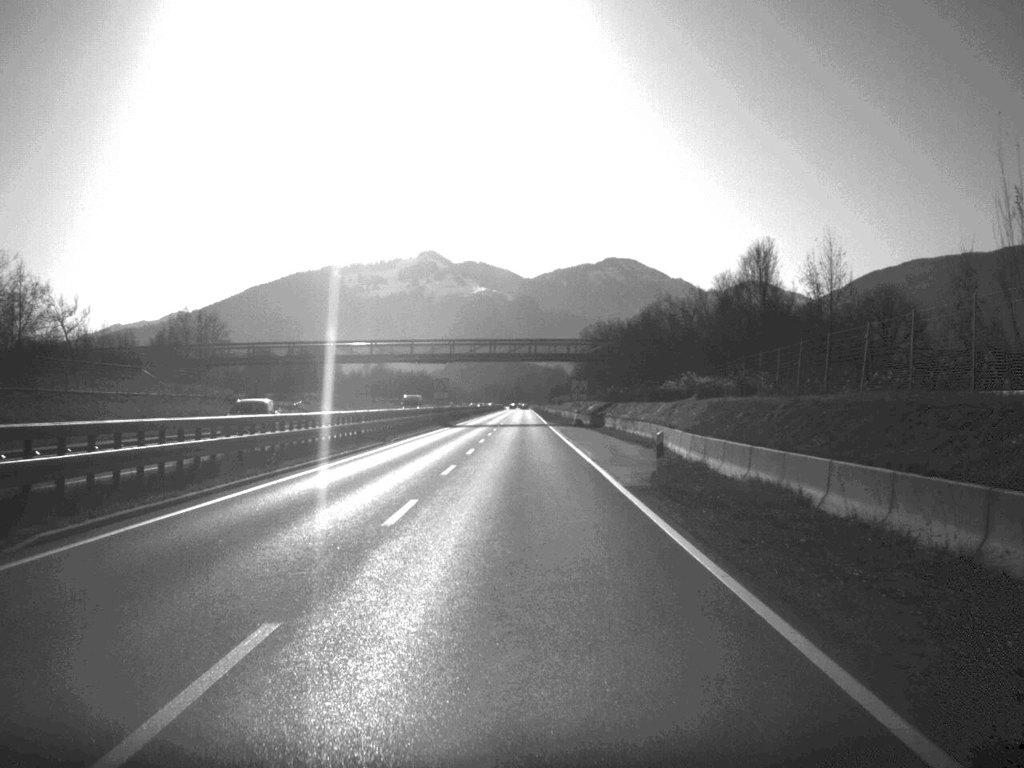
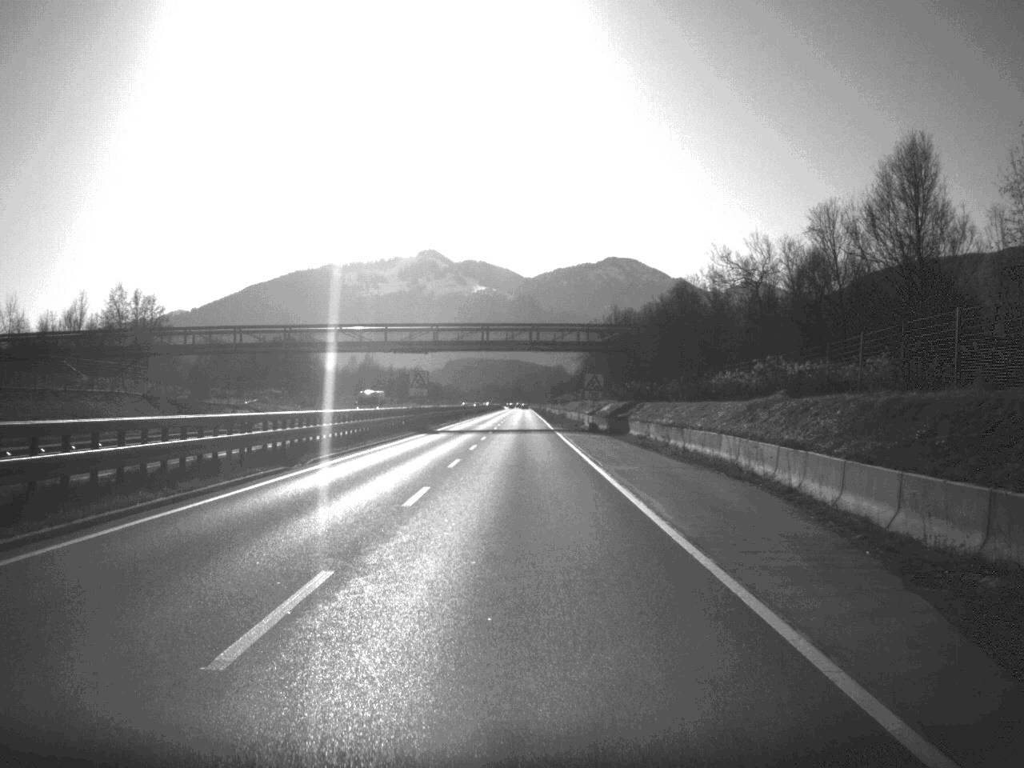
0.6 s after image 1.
(0.0, +21.0) m; 0°
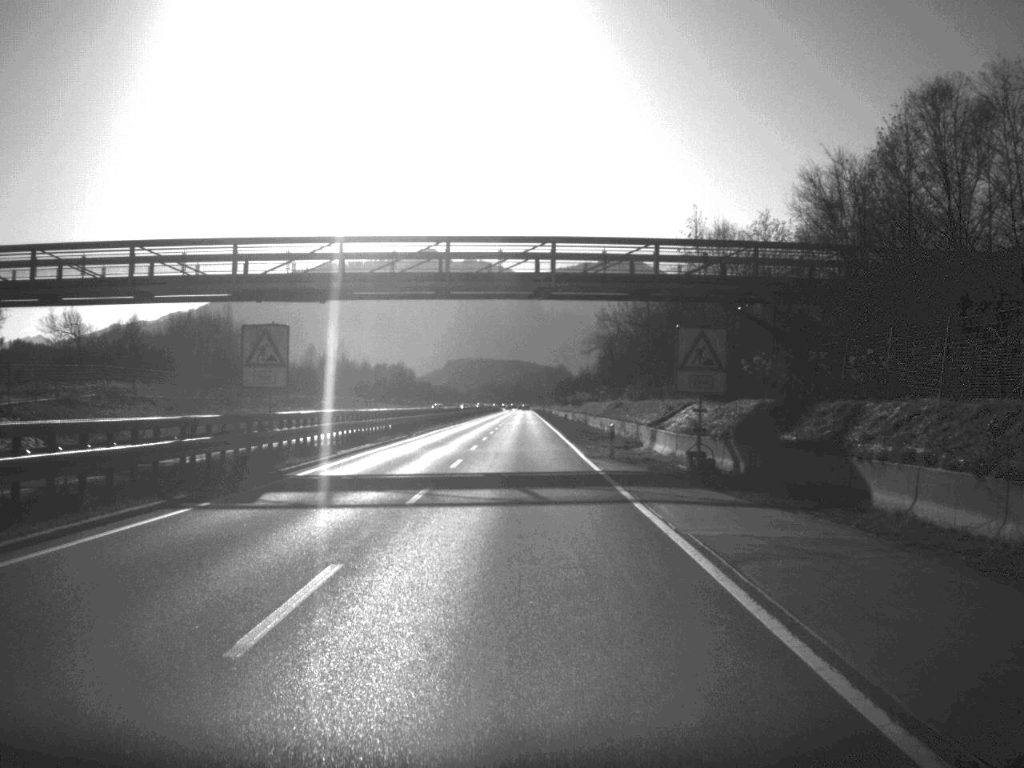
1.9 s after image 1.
(0.0, +47.1) m; 0°
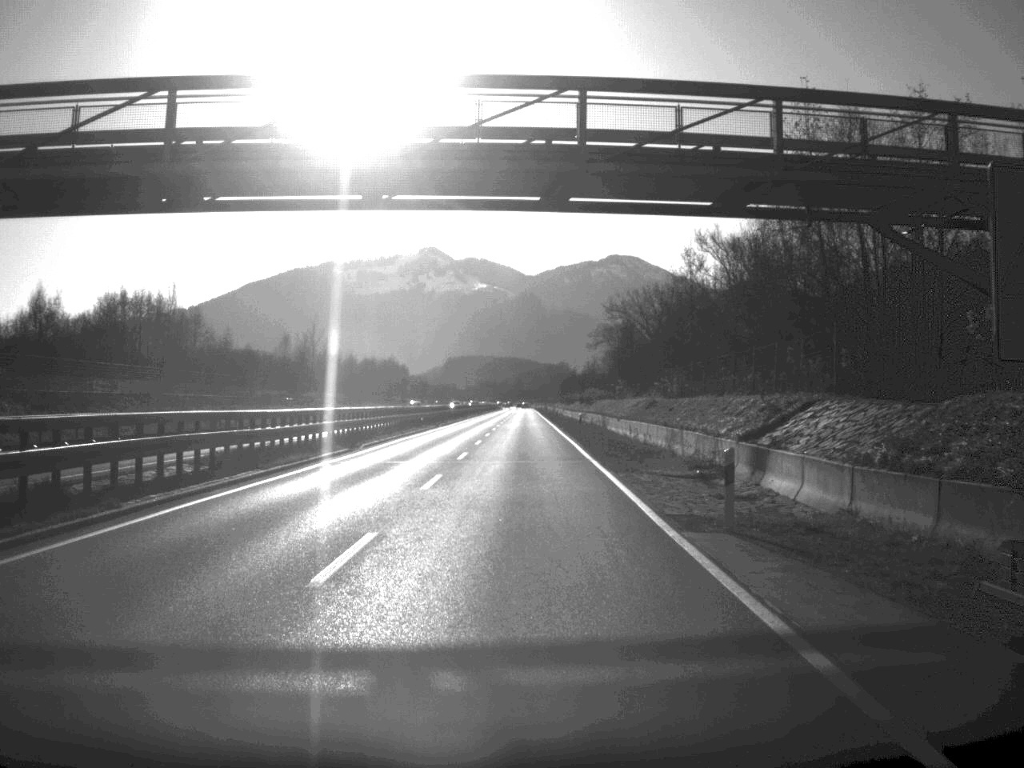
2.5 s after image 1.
(0.0, +21.1) m; 0°
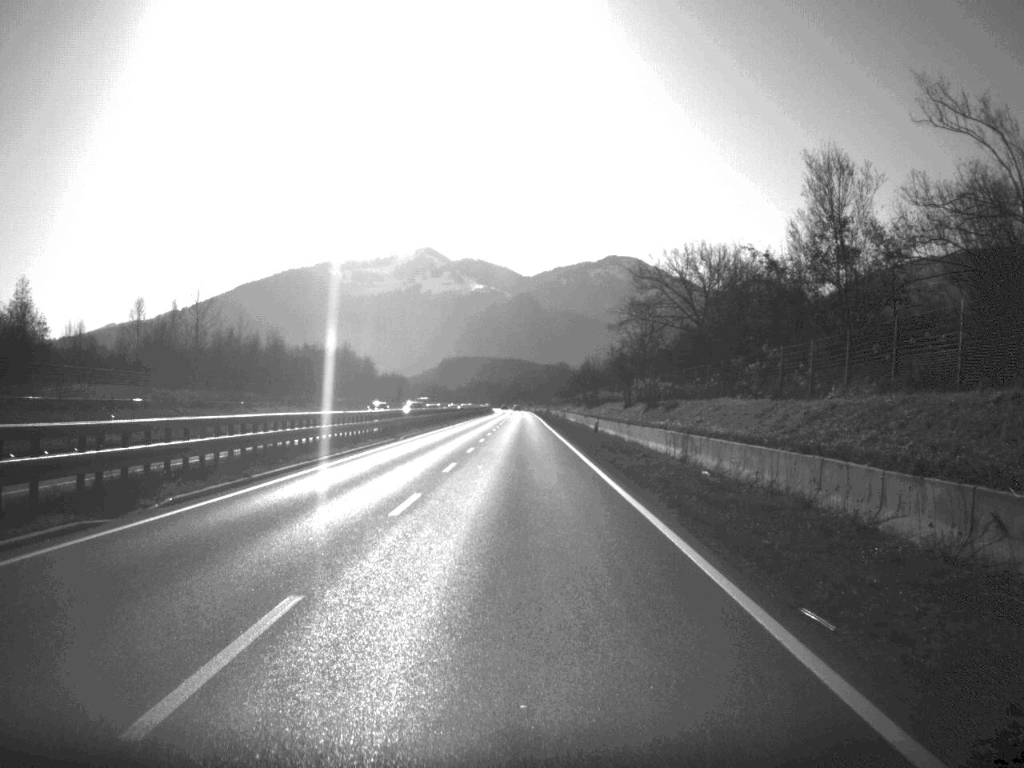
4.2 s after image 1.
(+0.1, +64.5) m; 0°
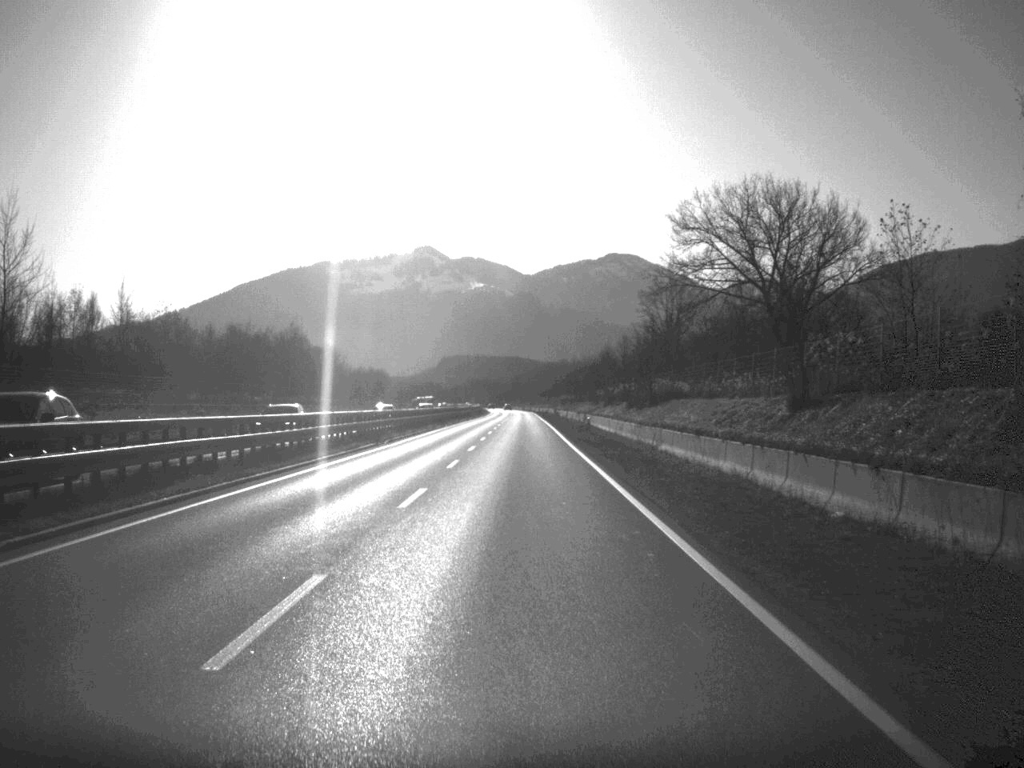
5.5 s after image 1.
(0.0, +46.5) m; 0°
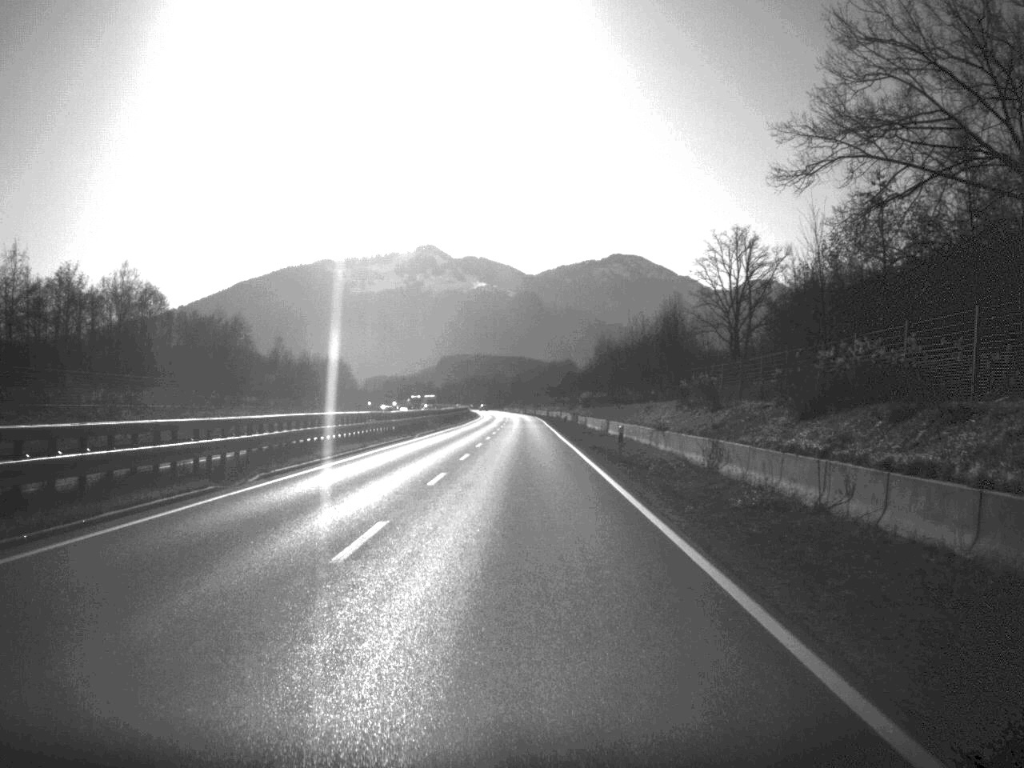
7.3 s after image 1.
(0.0, +65.9) m; 0°
